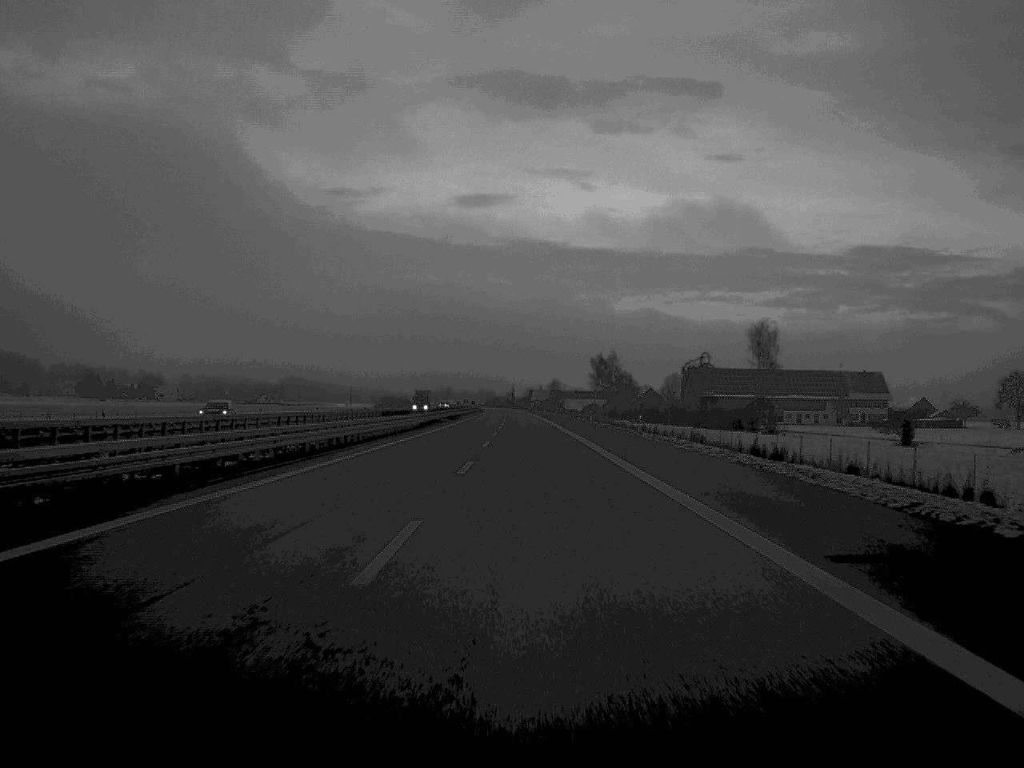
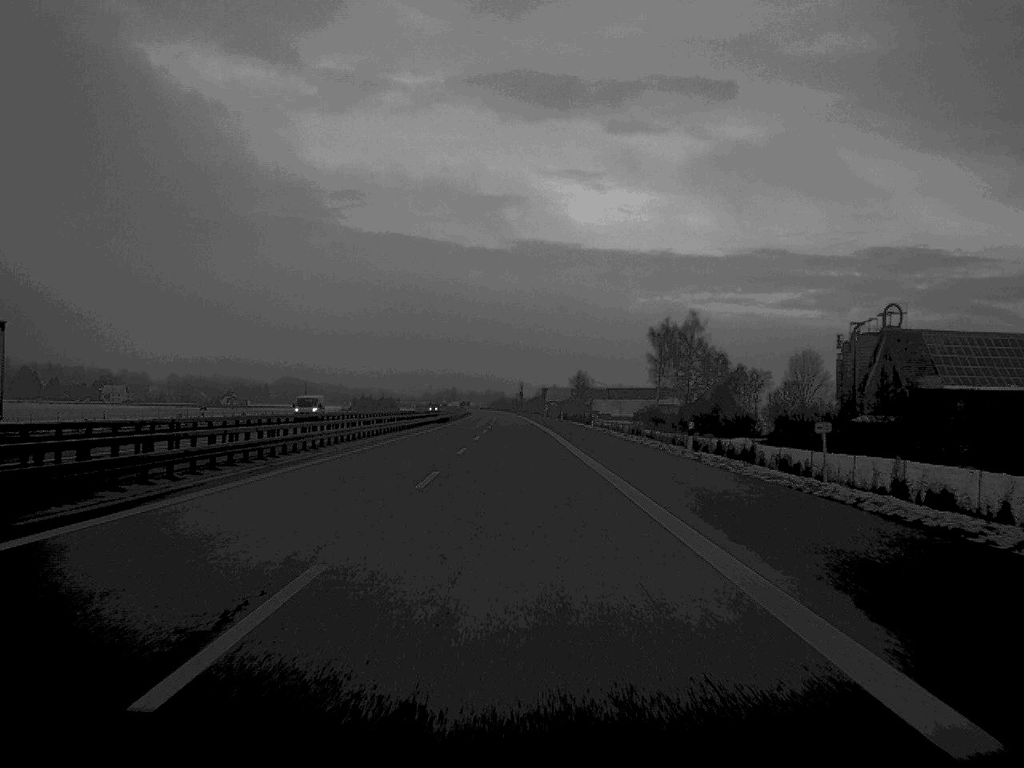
(-0.4, +147.3) m; -1°
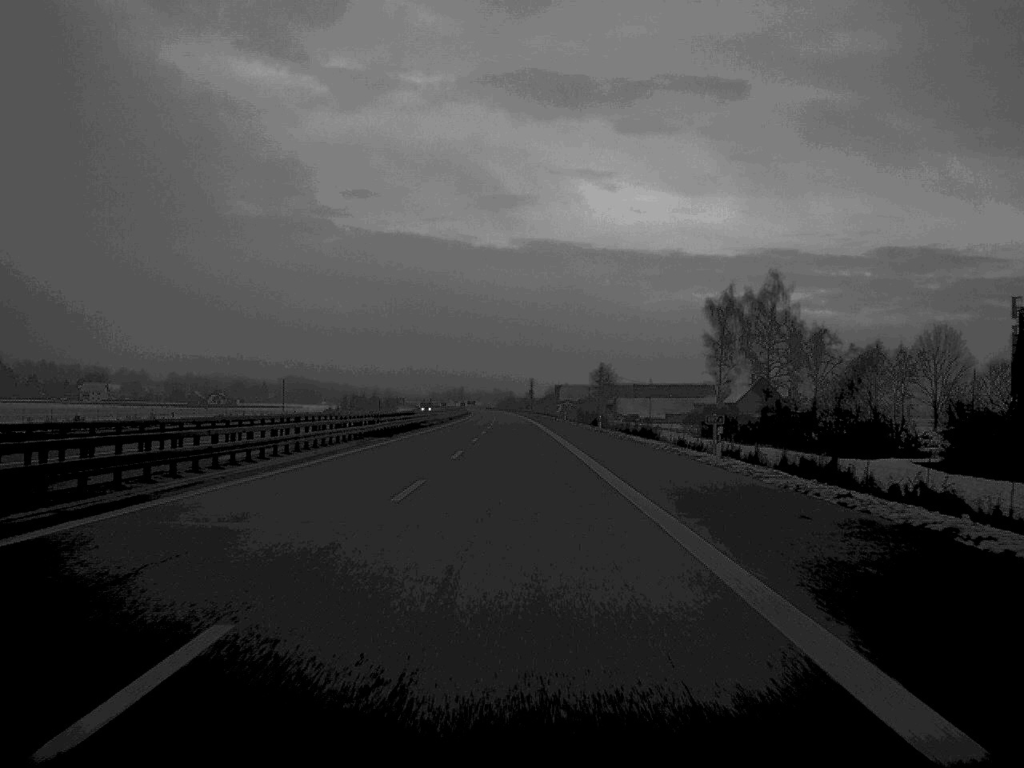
(-0.2, +57.3) m; 0°
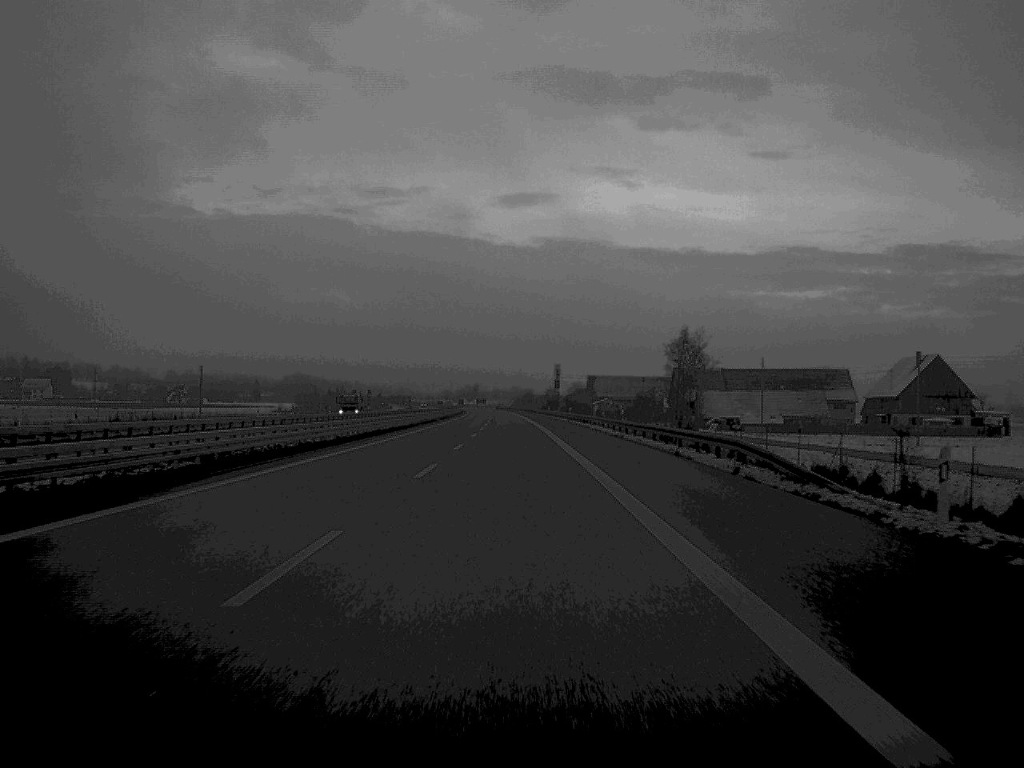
(-0.8, +118.5) m; -1°
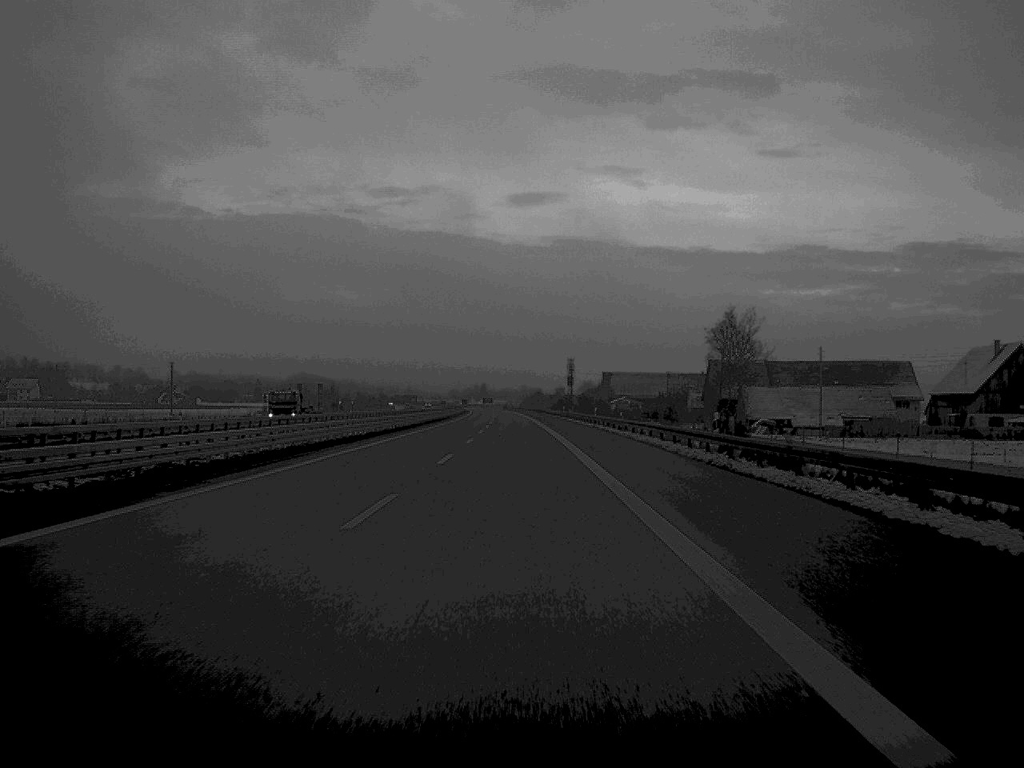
(-0.1, +29.2) m; 0°
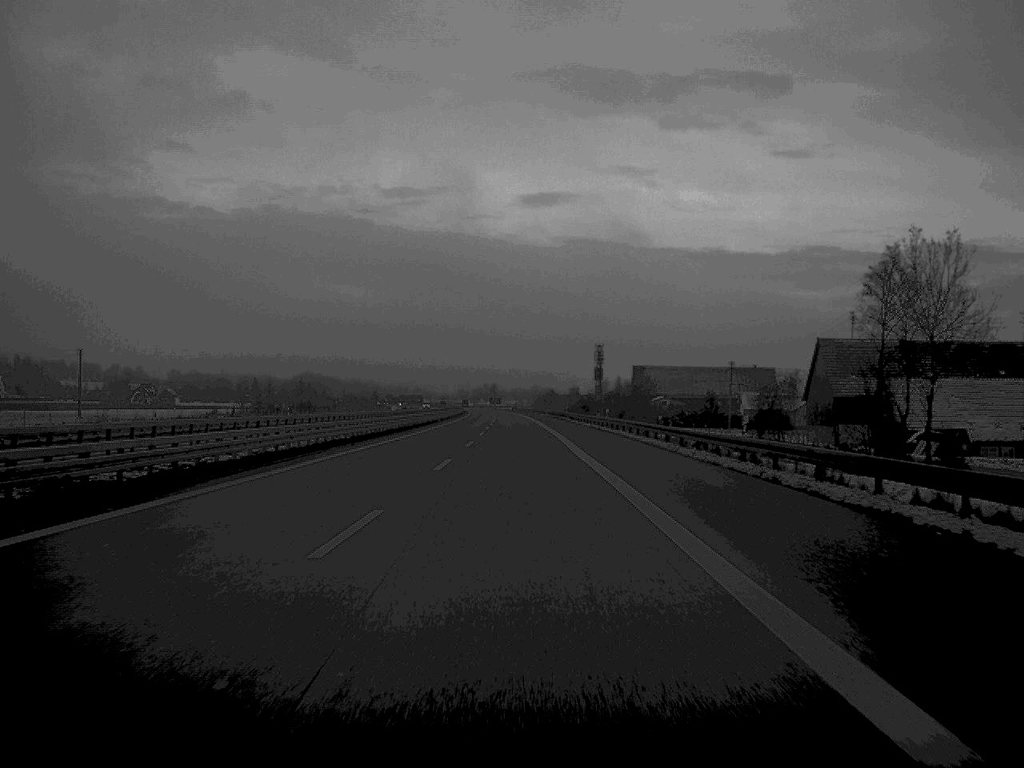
(-0.3, +56.9) m; -1°
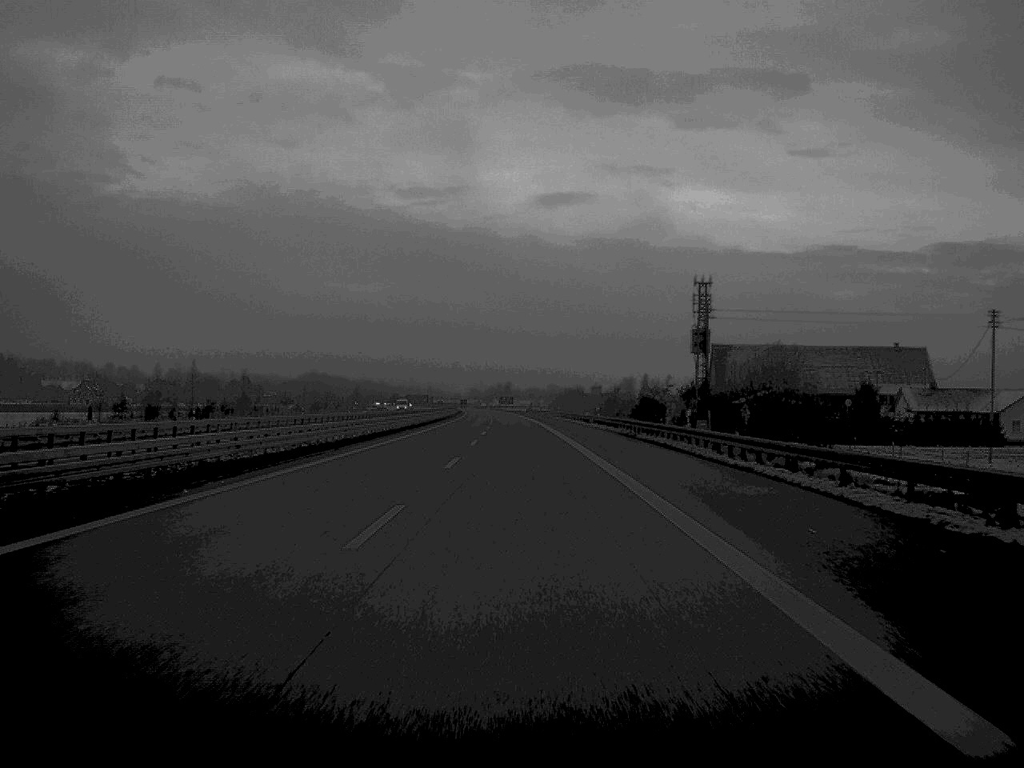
(-0.7, +88.5) m; -1°
